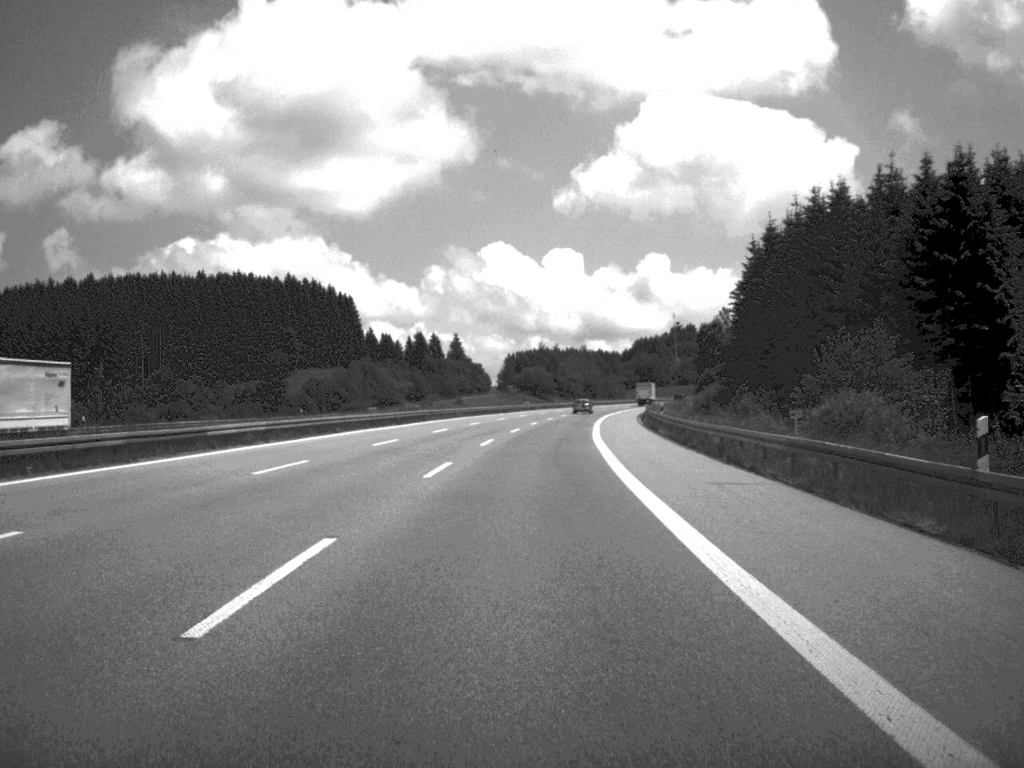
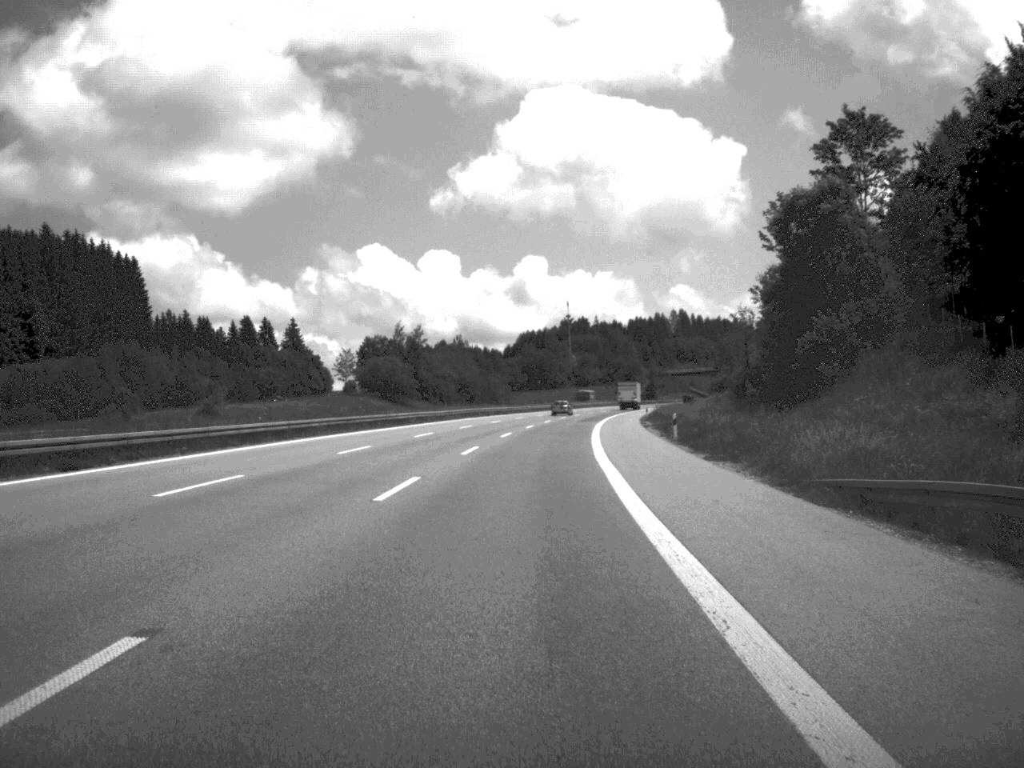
(+5.2, +108.7) m; +5°
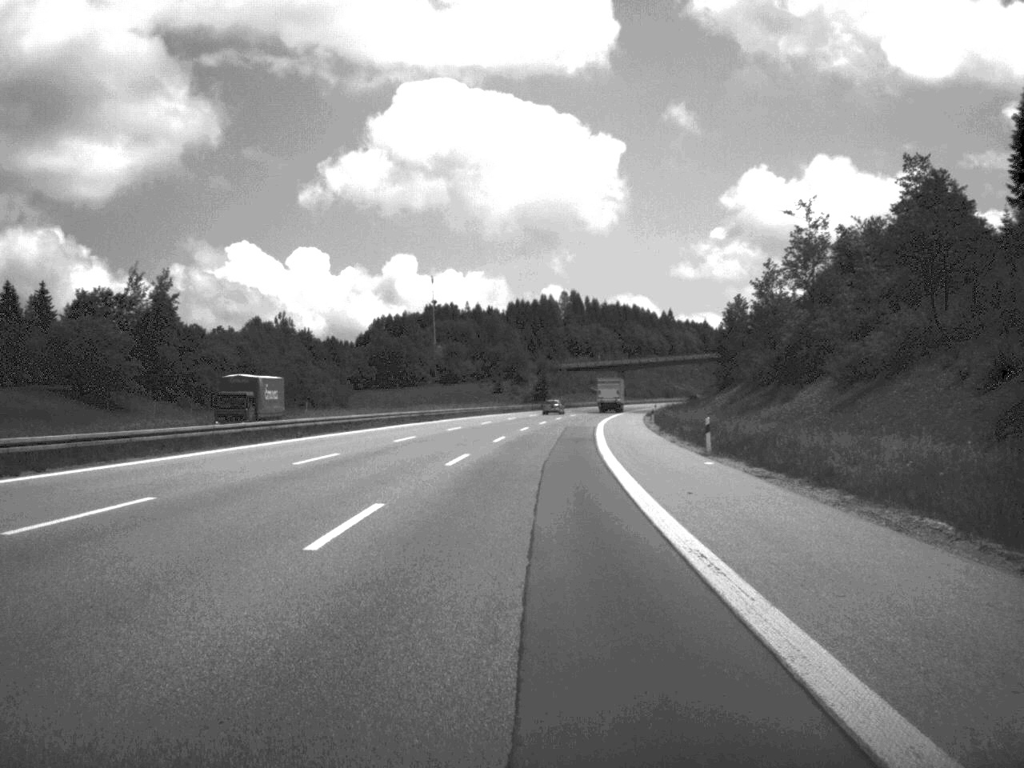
(+5.3, +109.3) m; +6°
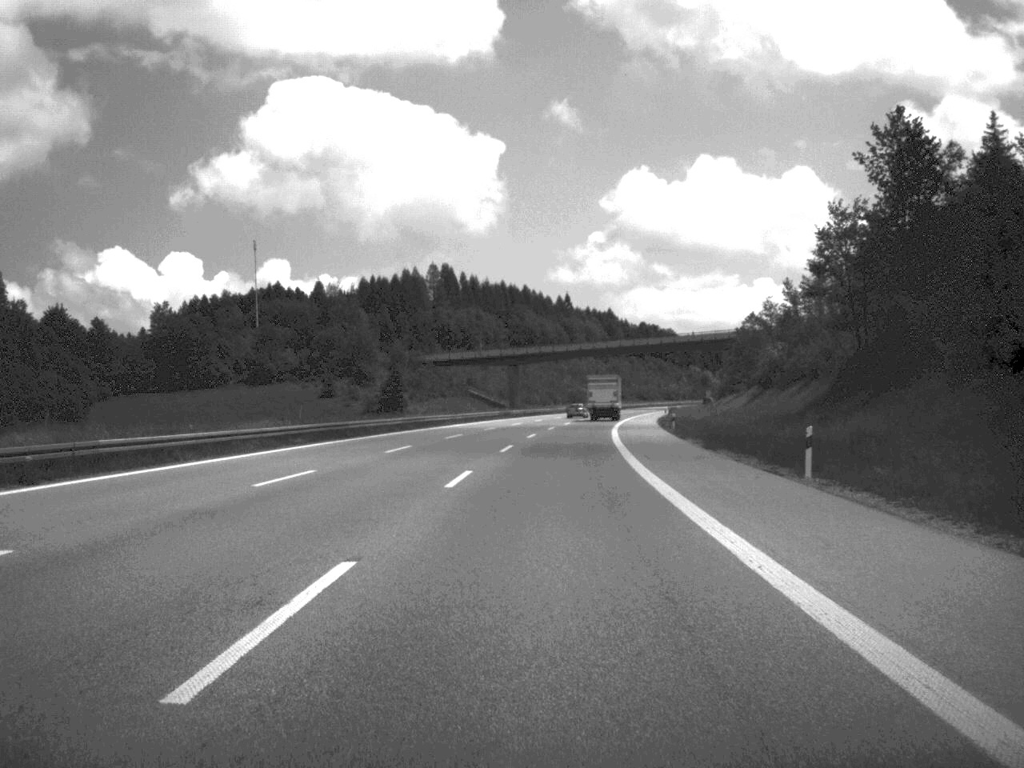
(+5.0, +109.3) m; +5°
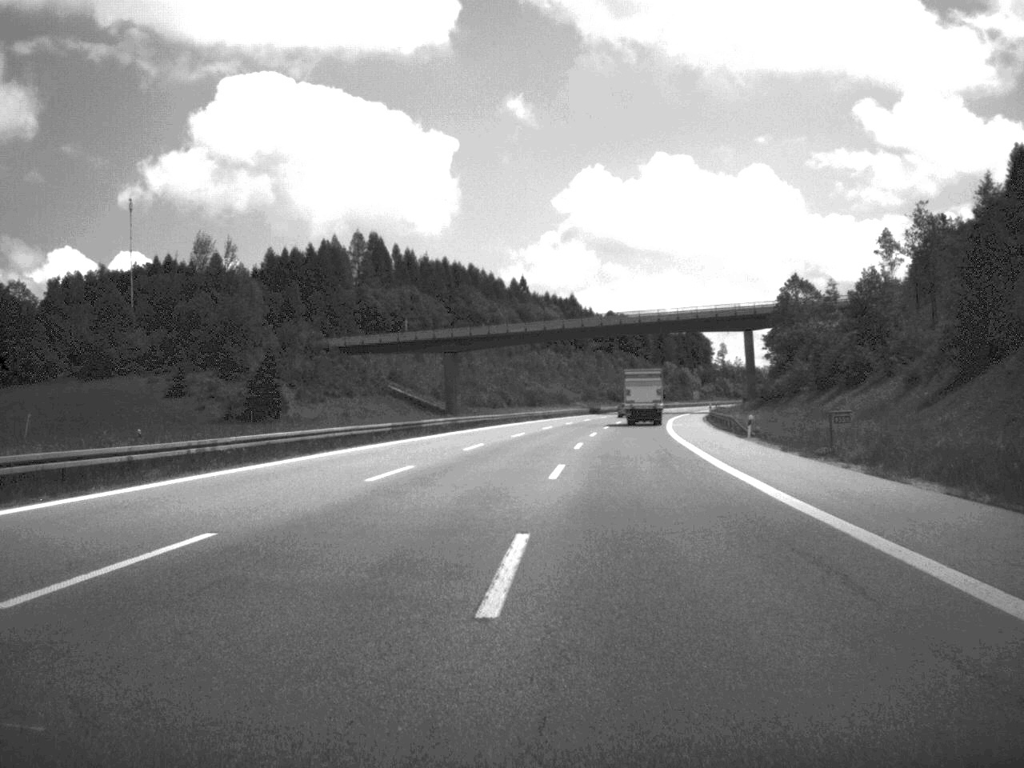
(+1.2, +66.3) m; +2°
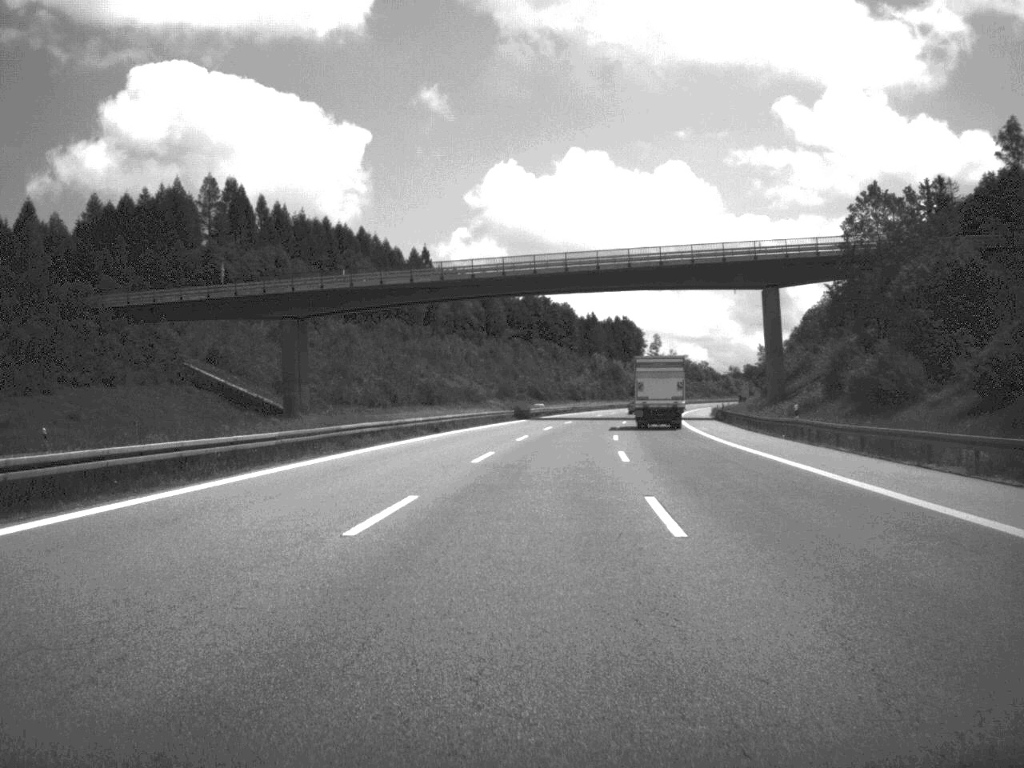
(+2.0, +63.7) m; +4°
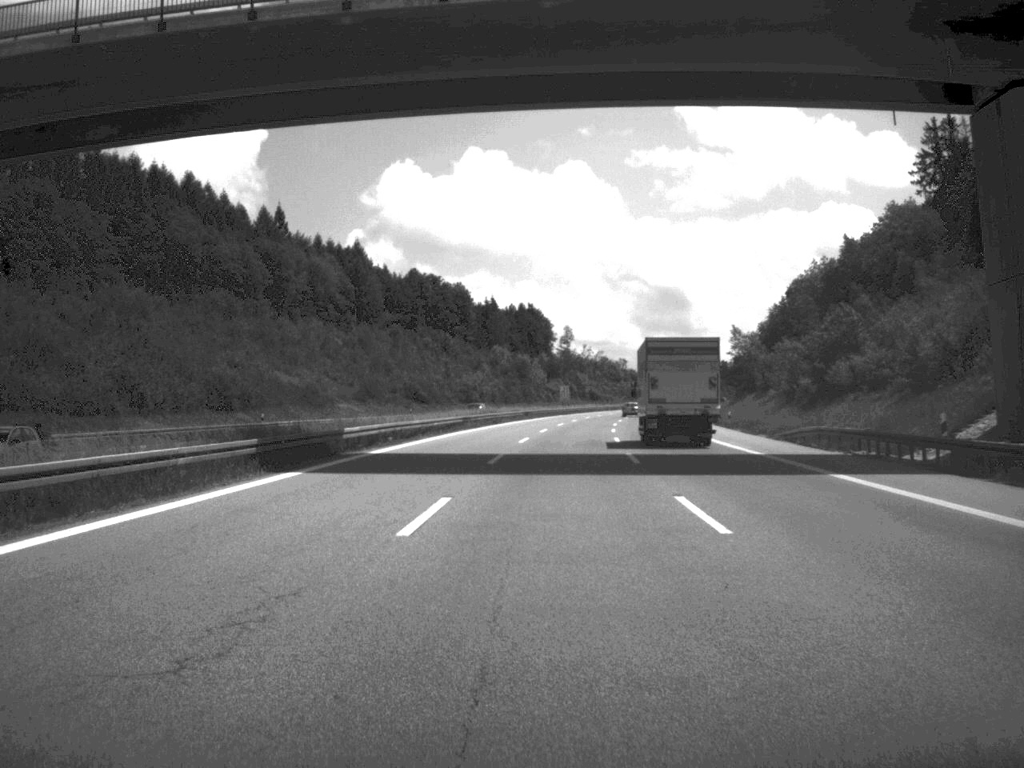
(+2.7, +68.3) m; +4°
